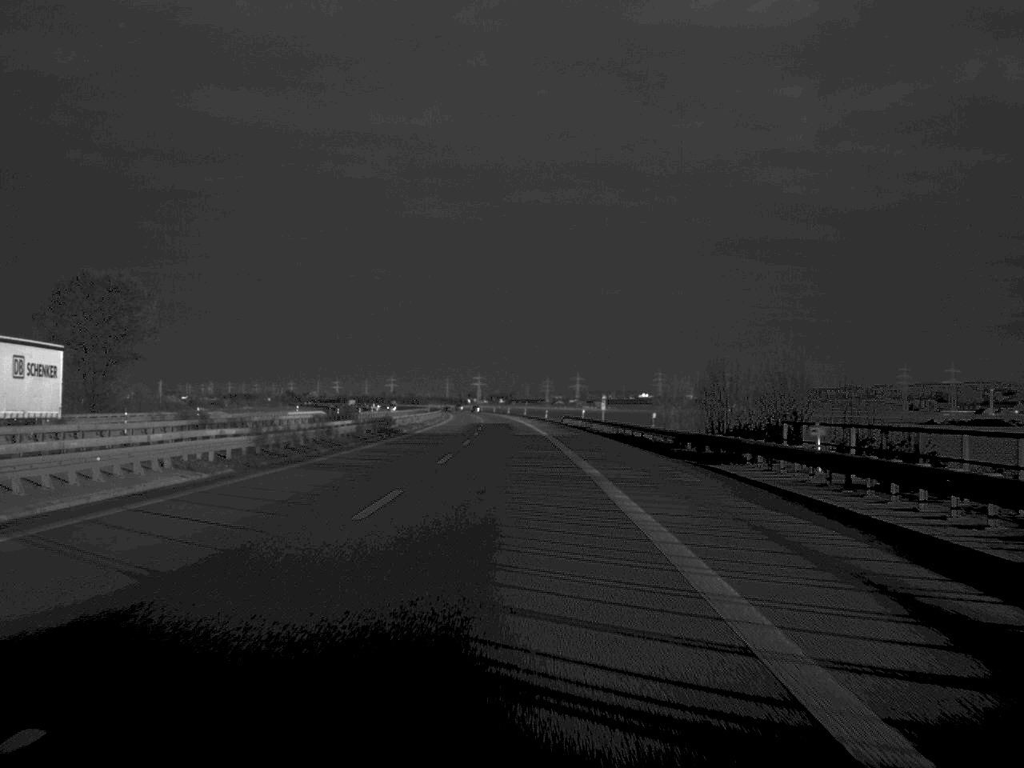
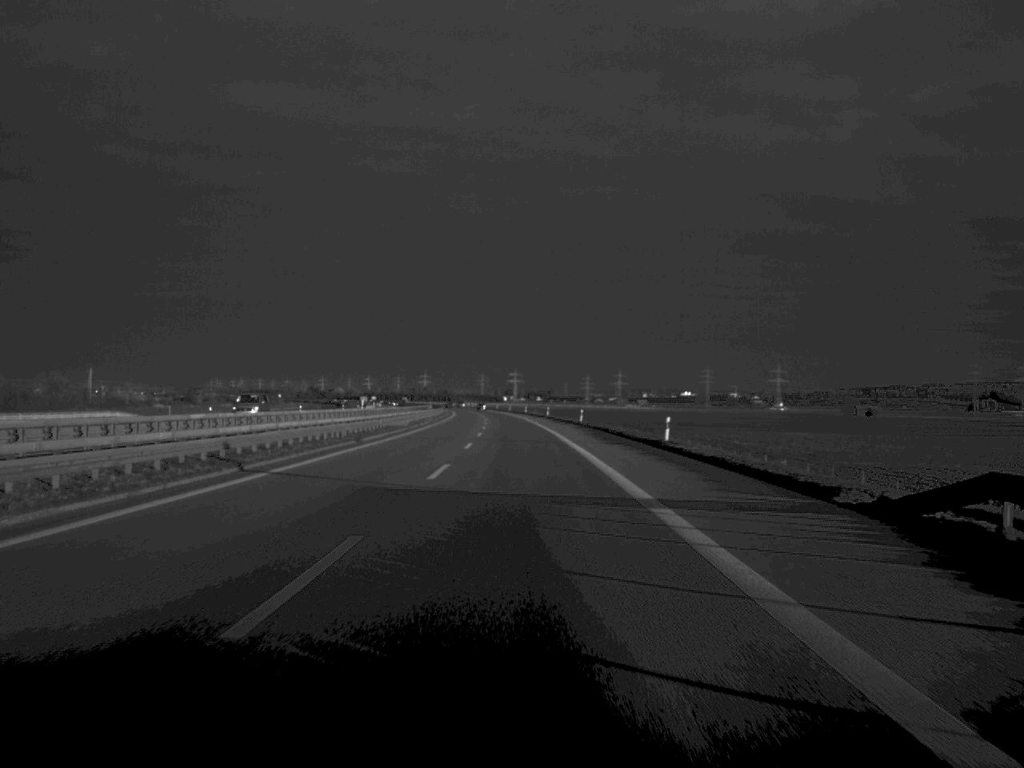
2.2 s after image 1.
(-1.5, +98.3) m; -2°
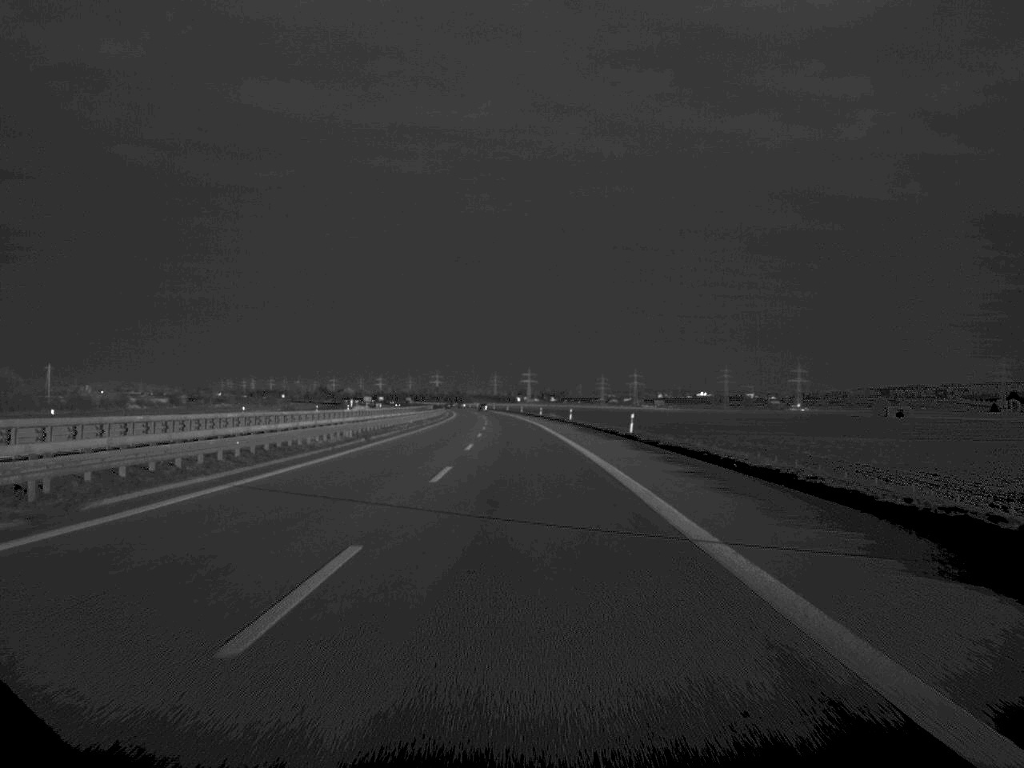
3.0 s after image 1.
(-0.2, +36.3) m; -1°
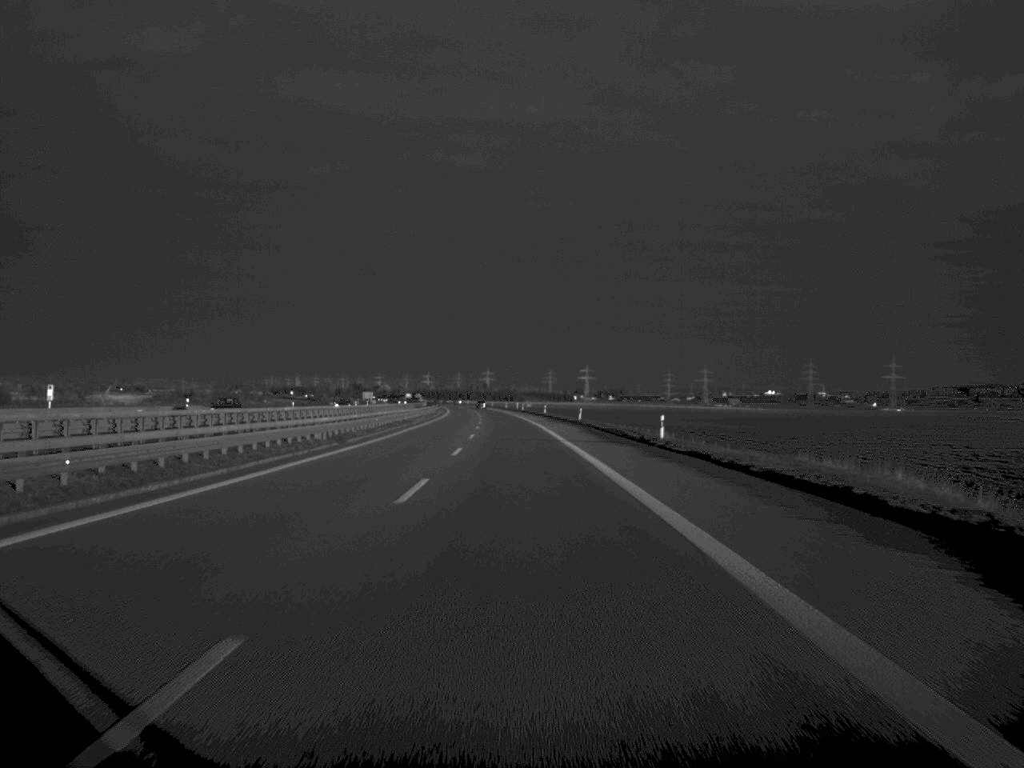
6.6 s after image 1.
(-3.8, +166.3) m; -3°
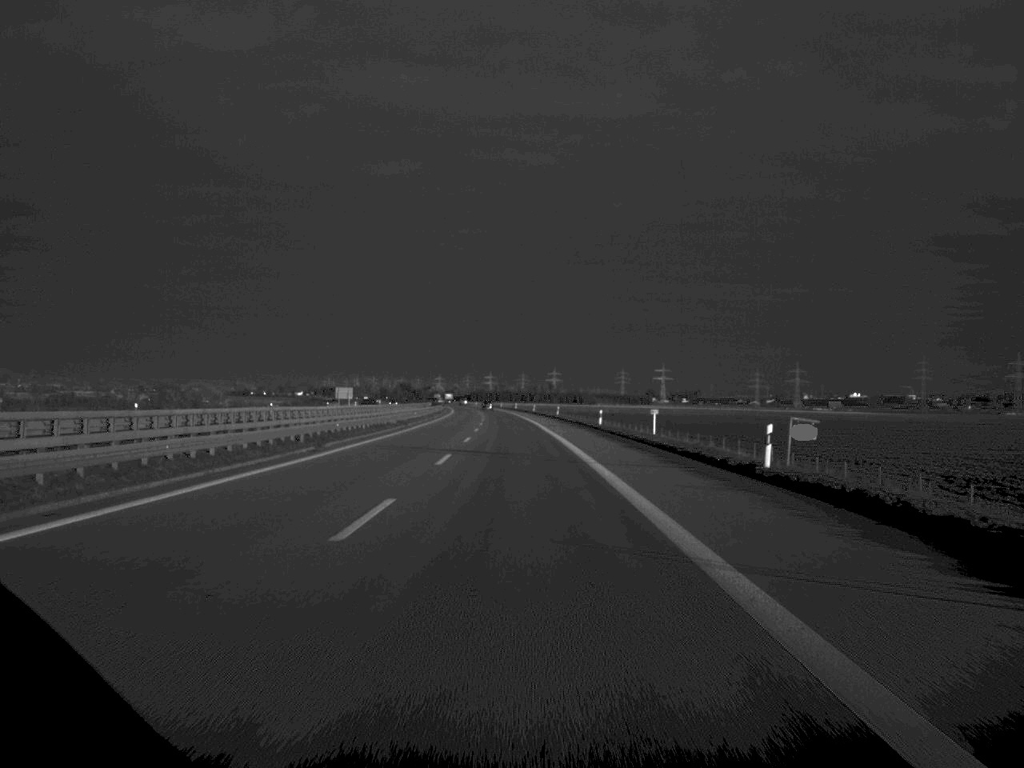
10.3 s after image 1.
(-4.3, +166.3) m; -3°
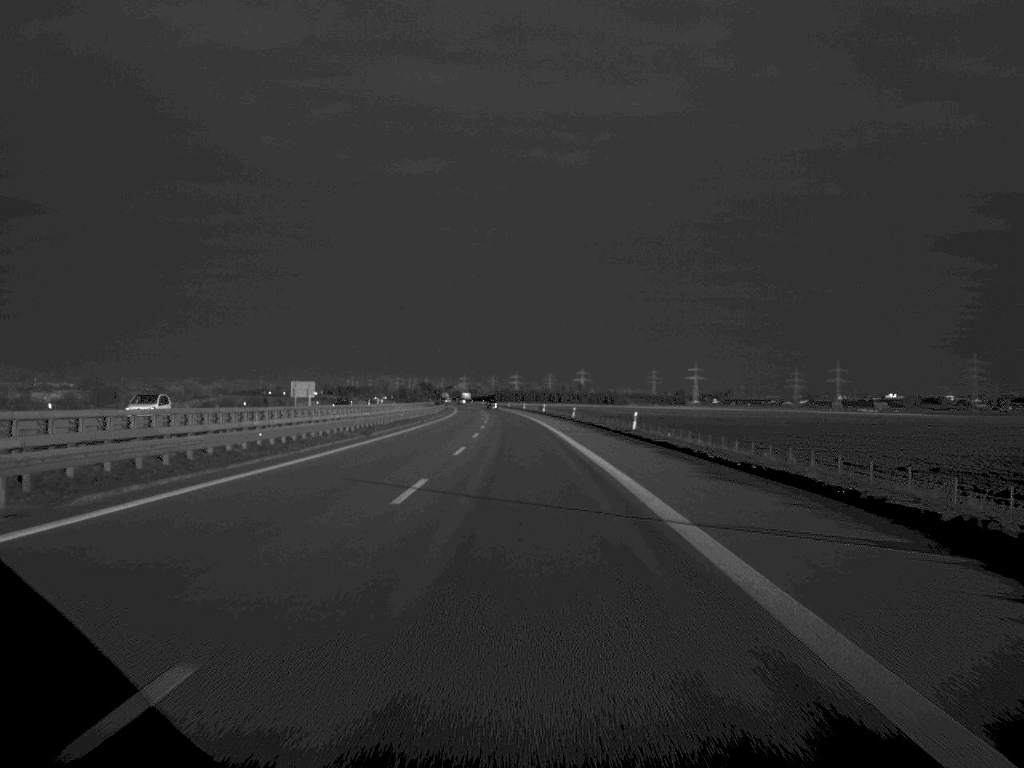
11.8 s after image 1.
(-0.7, +66.5) m; -1°
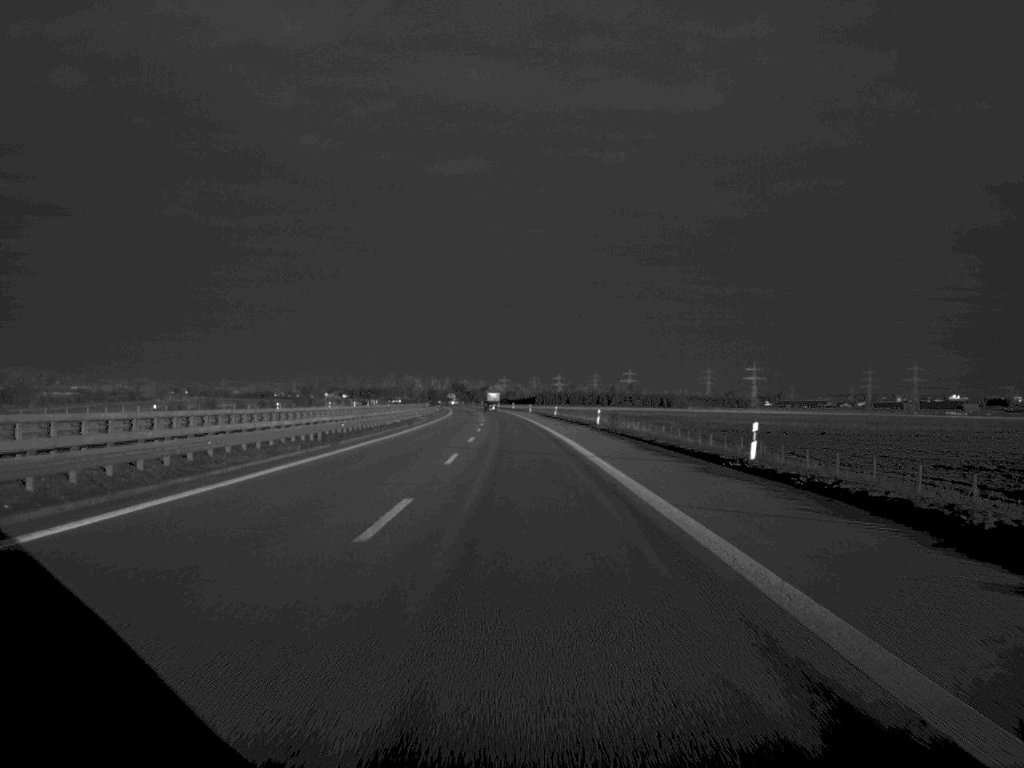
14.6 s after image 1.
(-2.2, +130.0) m; -2°
